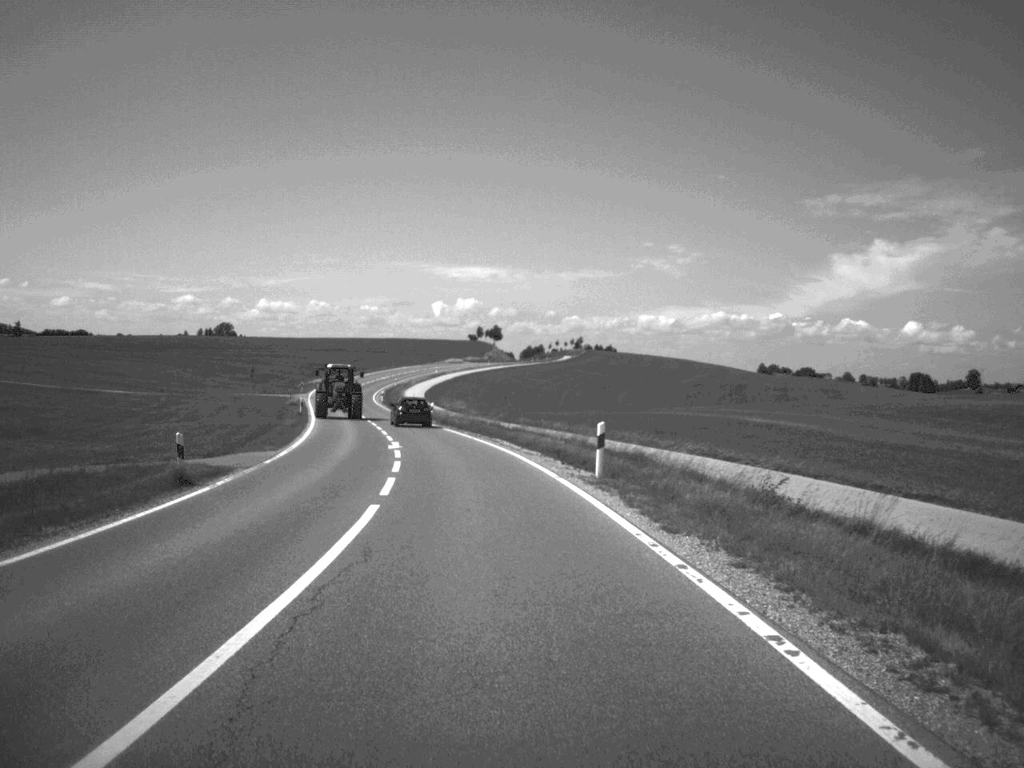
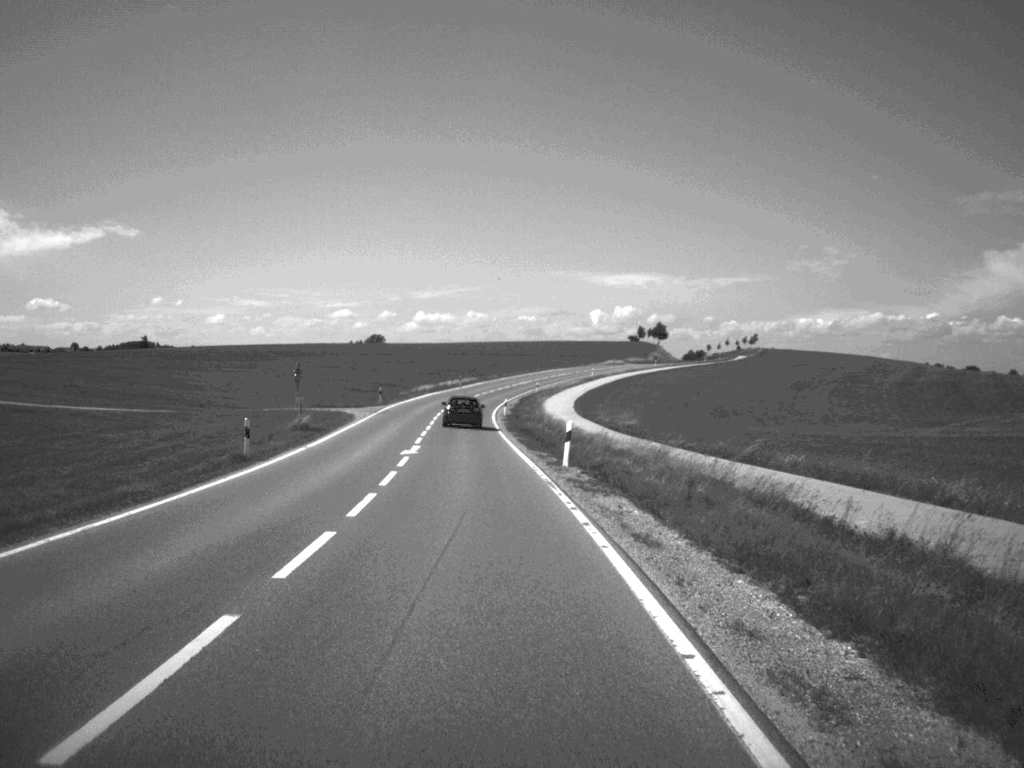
(-2.7, +44.5) m; -7°
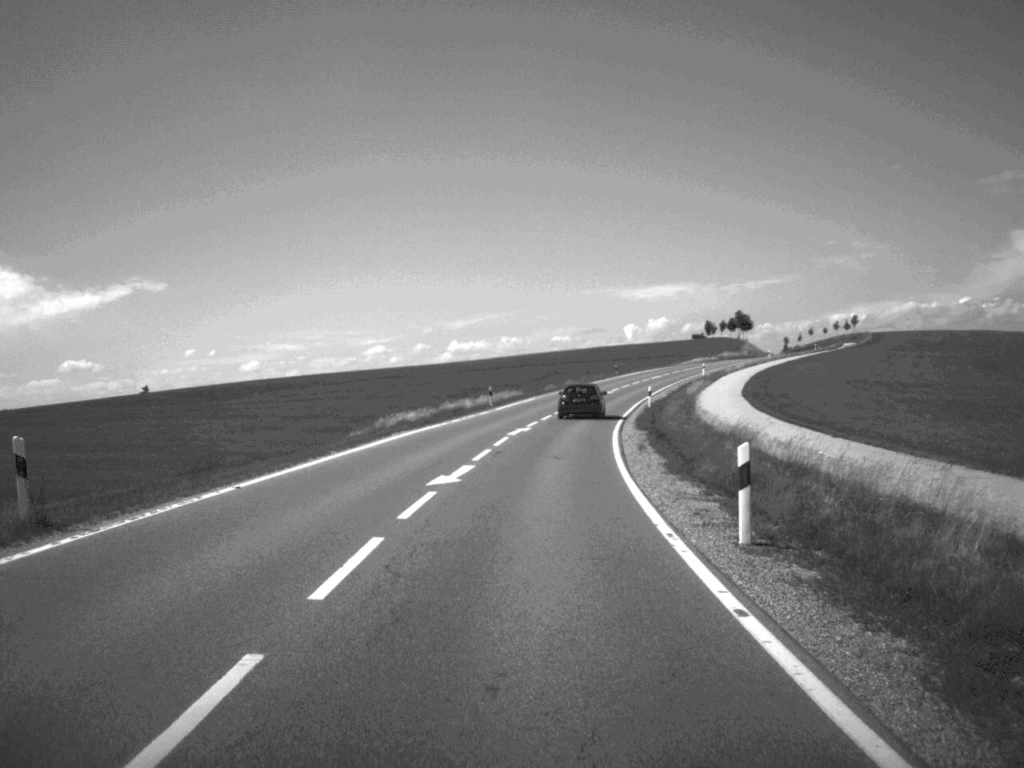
(-3.1, +66.9) m; -2°
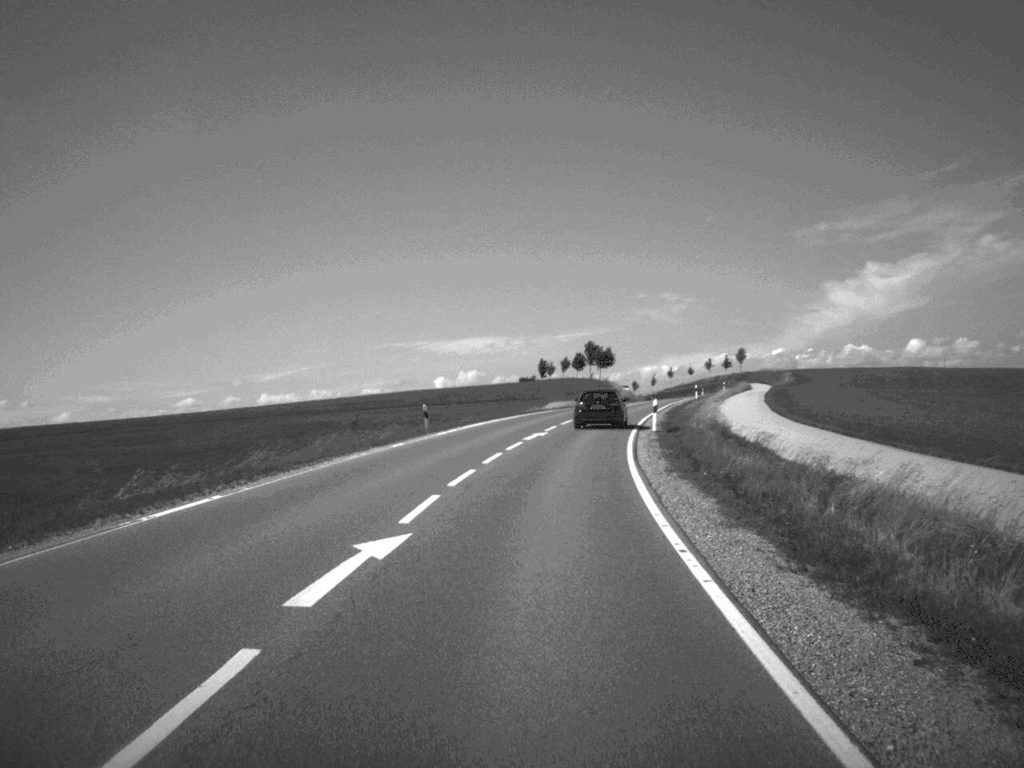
(+4.7, +69.3) m; +8°
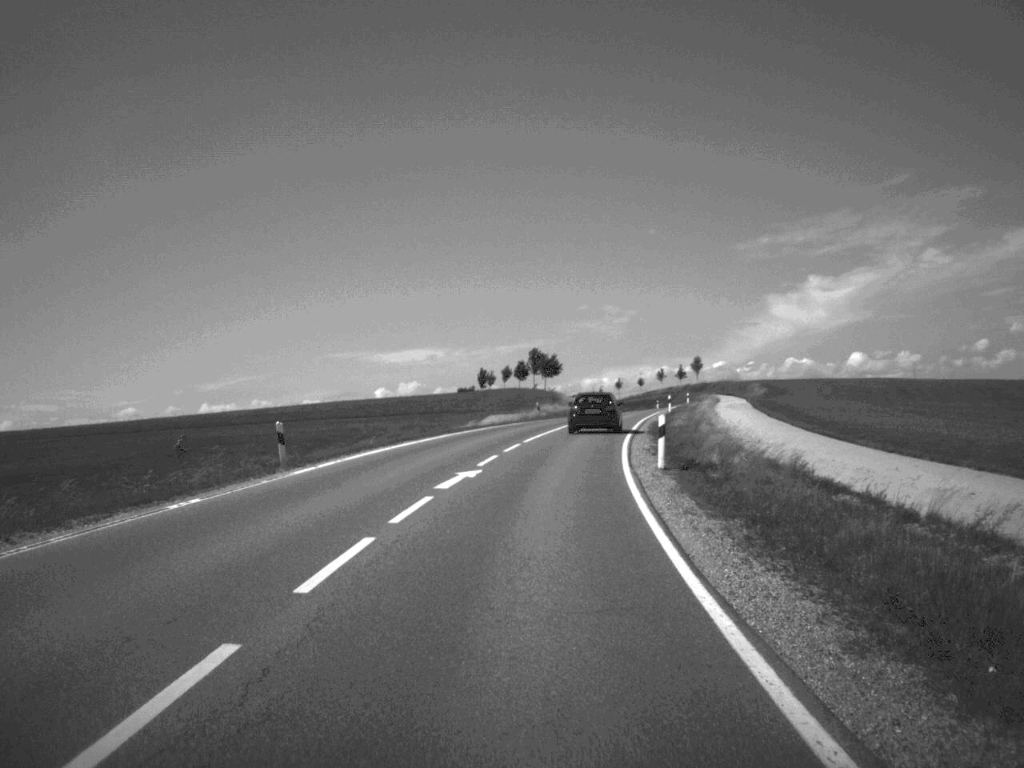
(+0.4, +17.2) m; +3°
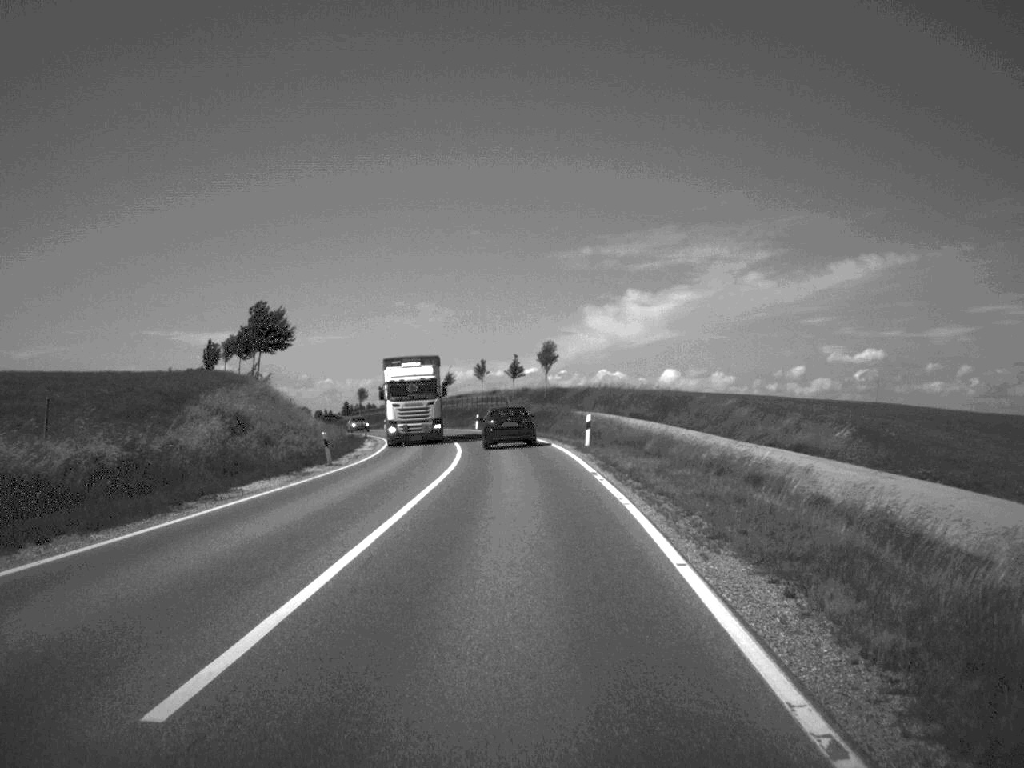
(+7.5, +83.6) m; +8°
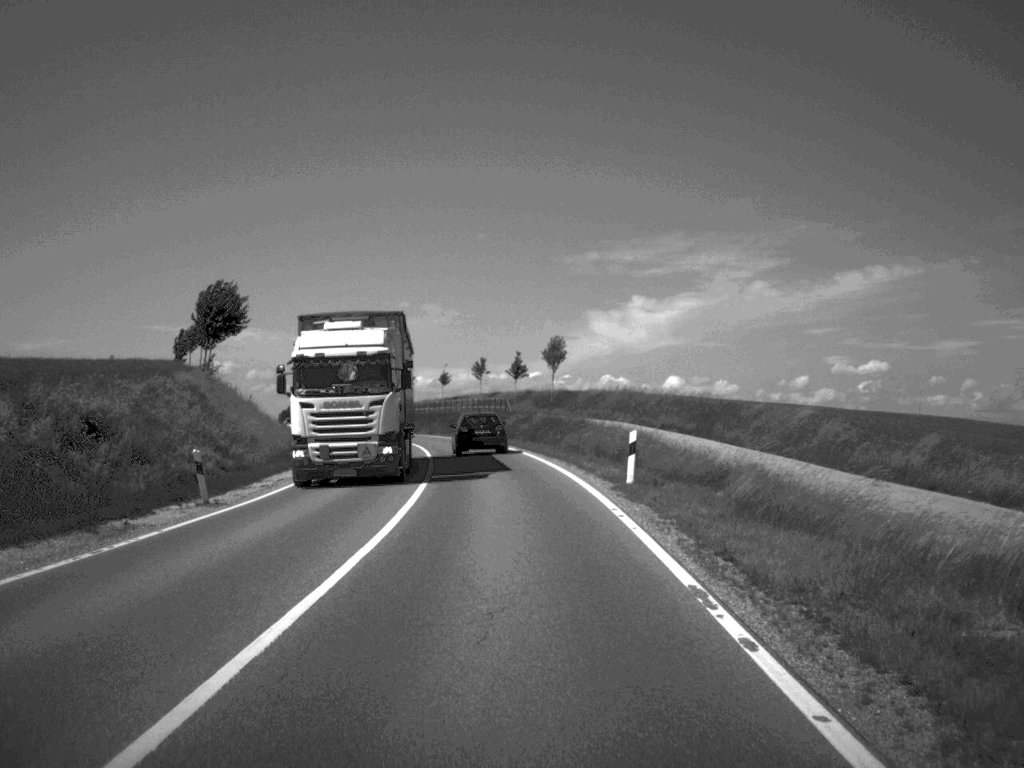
(0.0, +15.4) m; 0°
